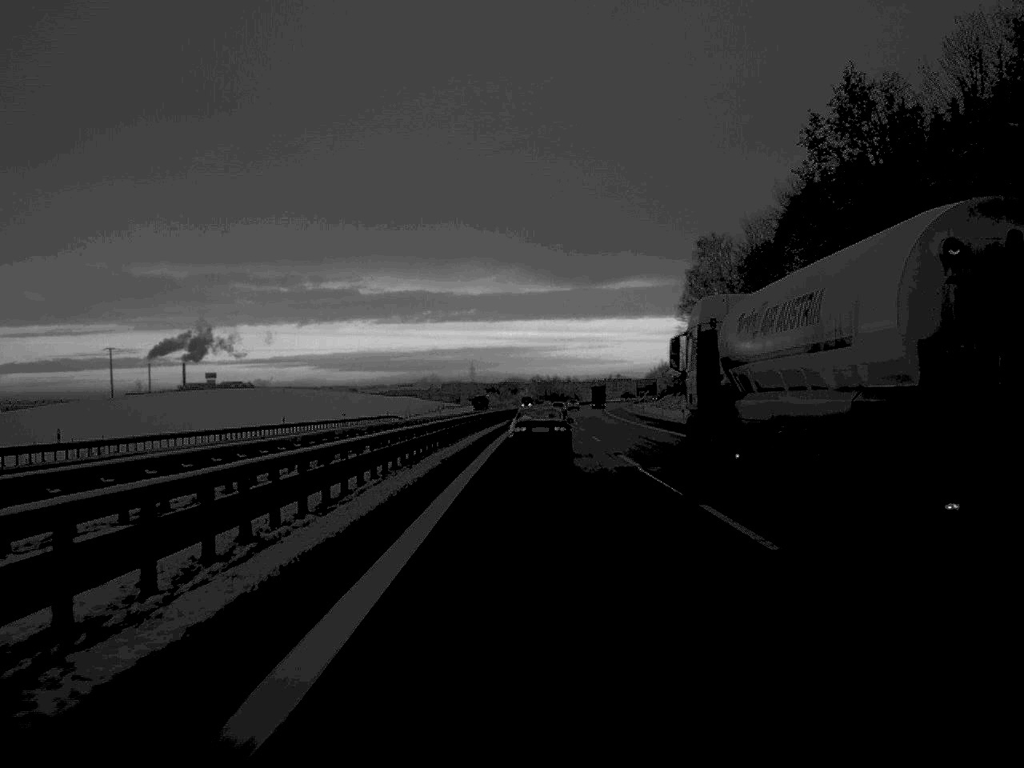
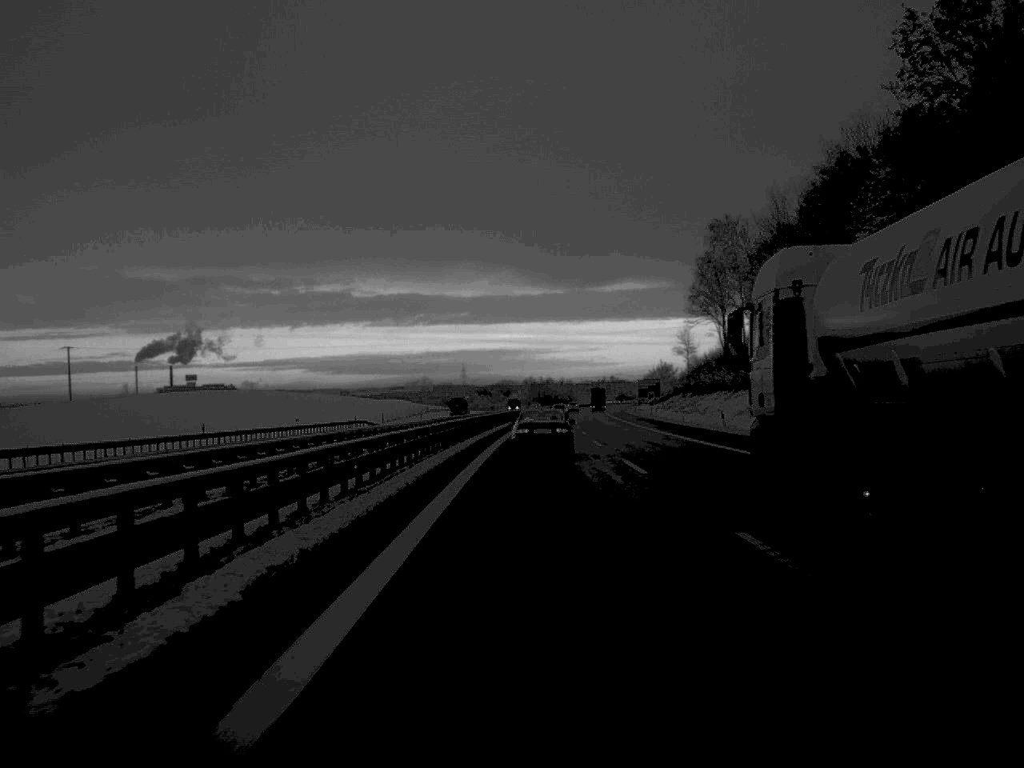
(+0.1, +21.6) m; 0°
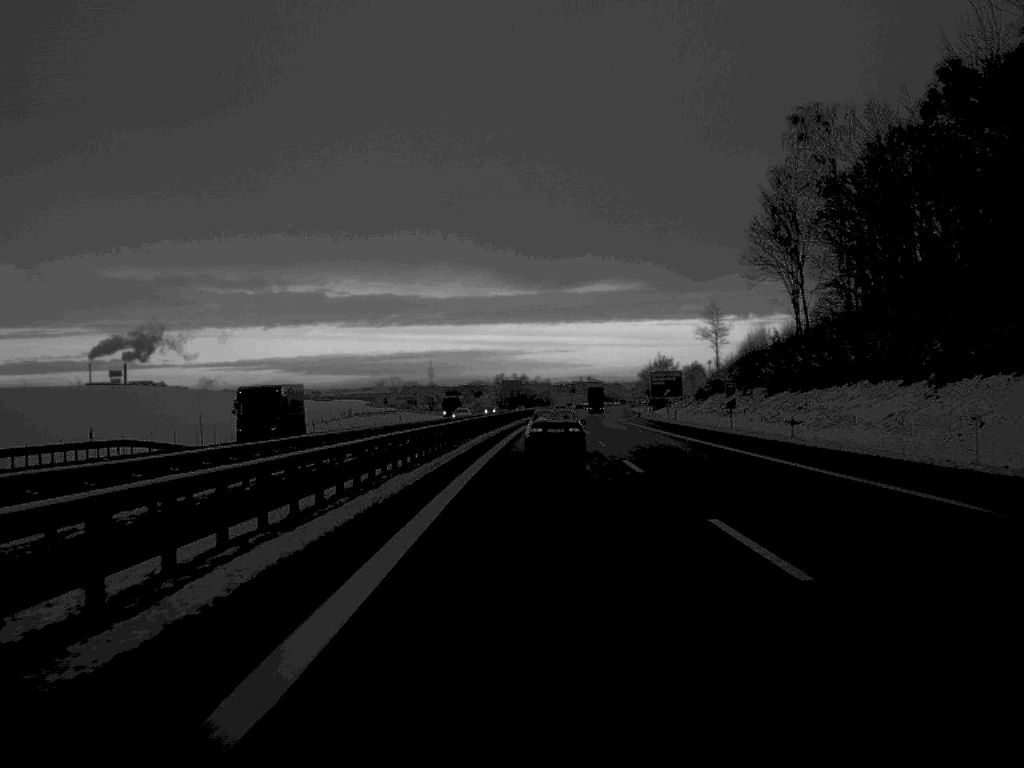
(+0.7, +70.3) m; +1°
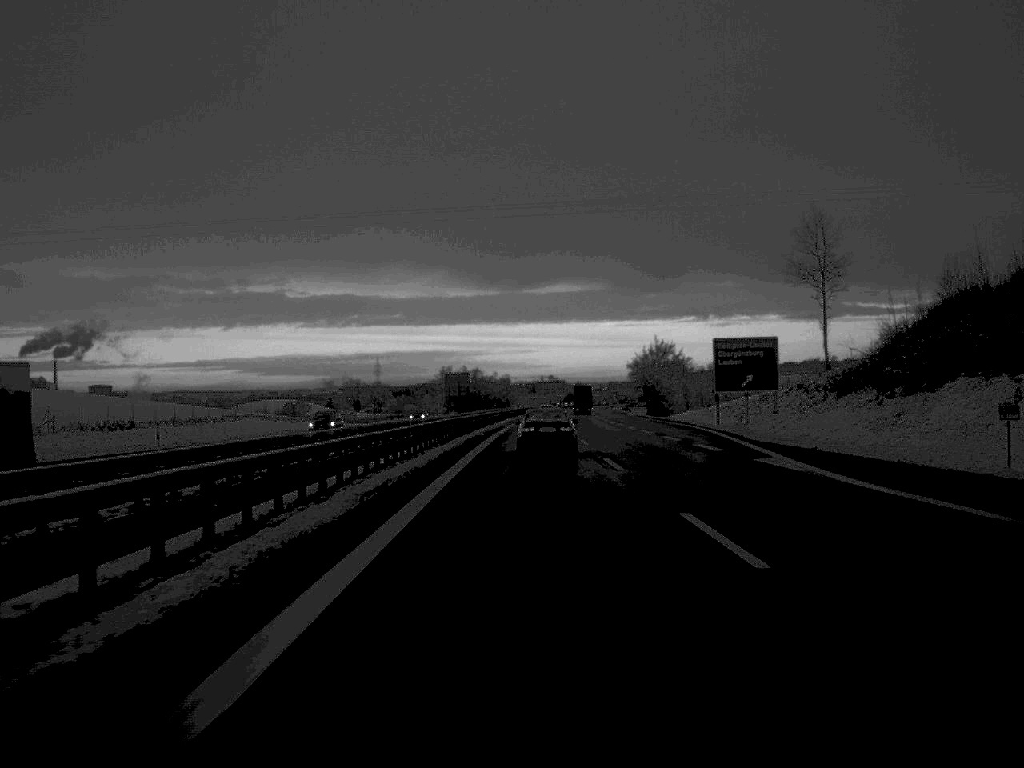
(+1.6, +89.1) m; +2°
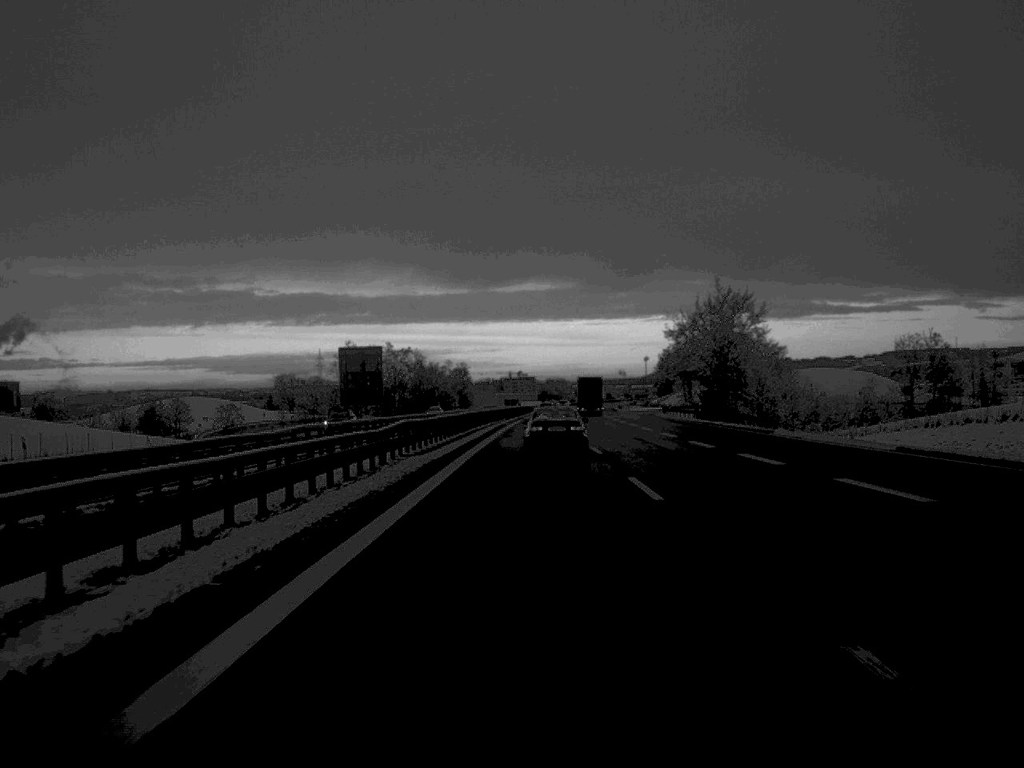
(+1.4, +117.8) m; +1°
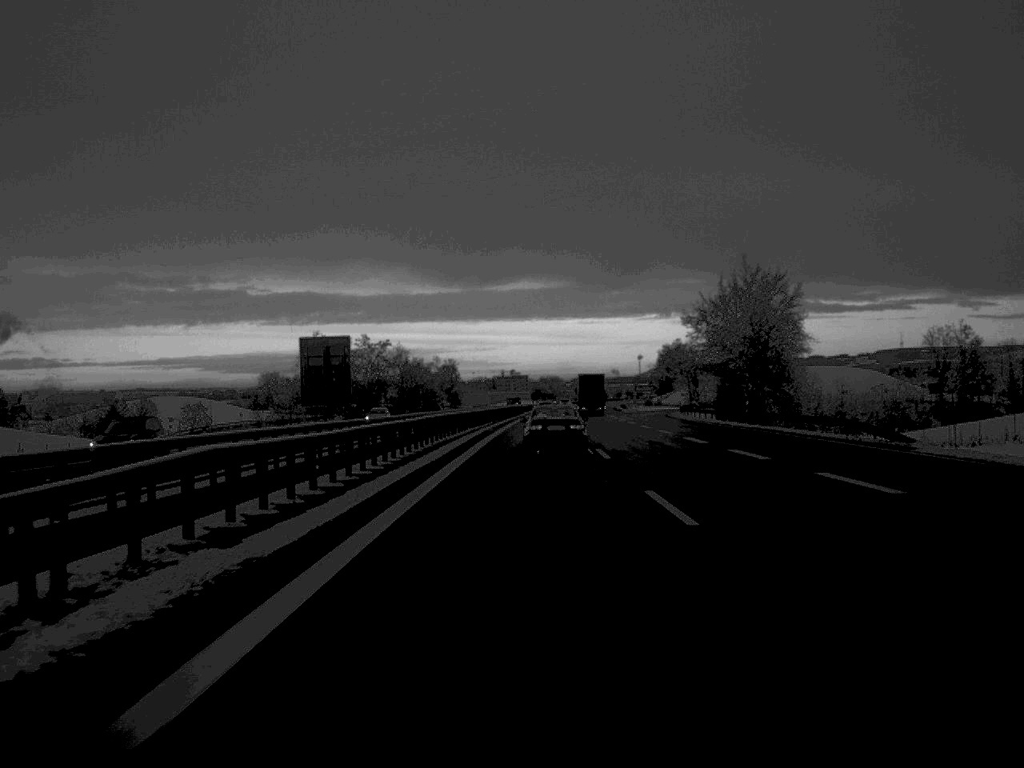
(+0.1, +22.2) m; 0°
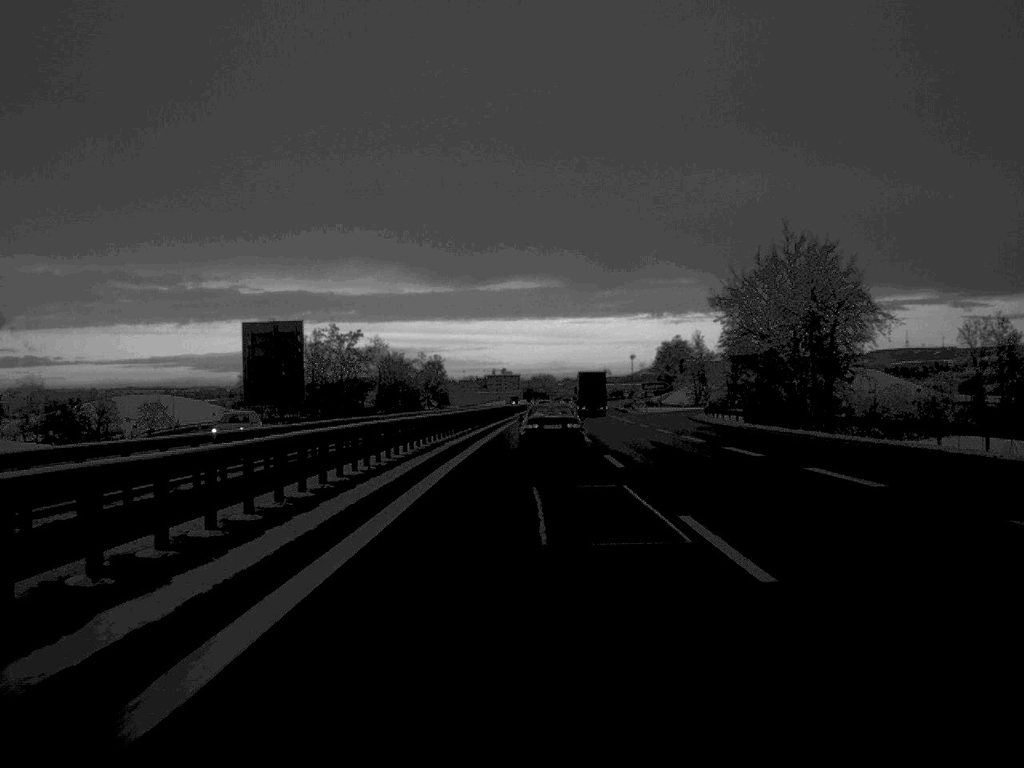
(+0.1, +23.1) m; 0°
